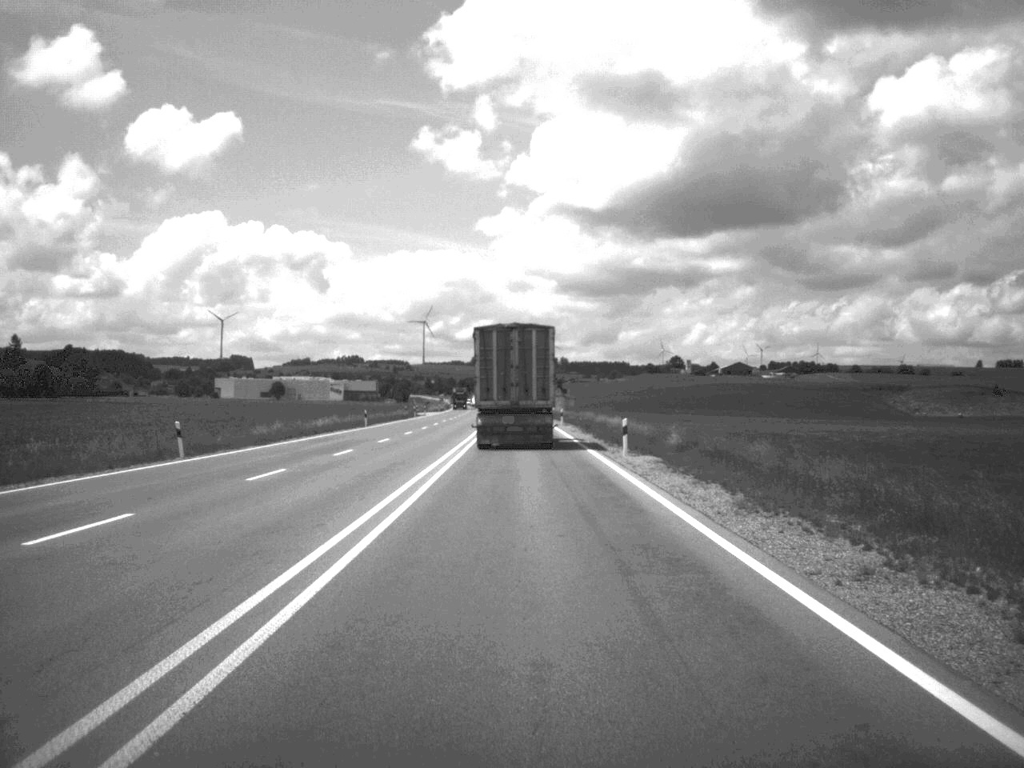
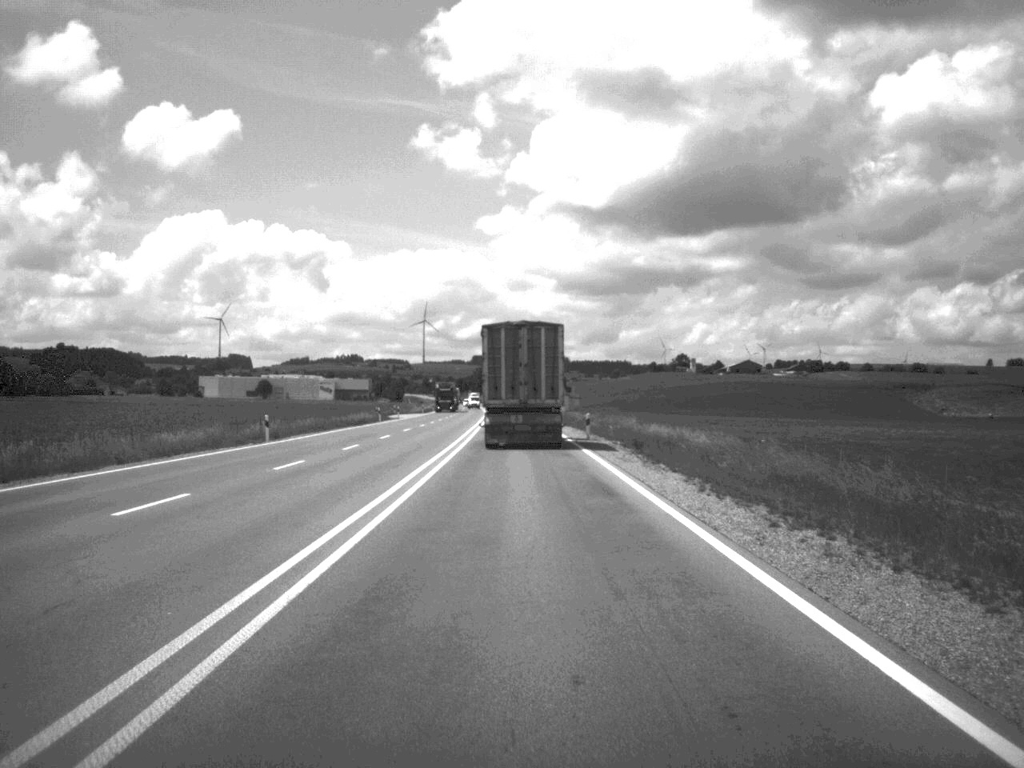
(-0.1, +32.3) m; 0°
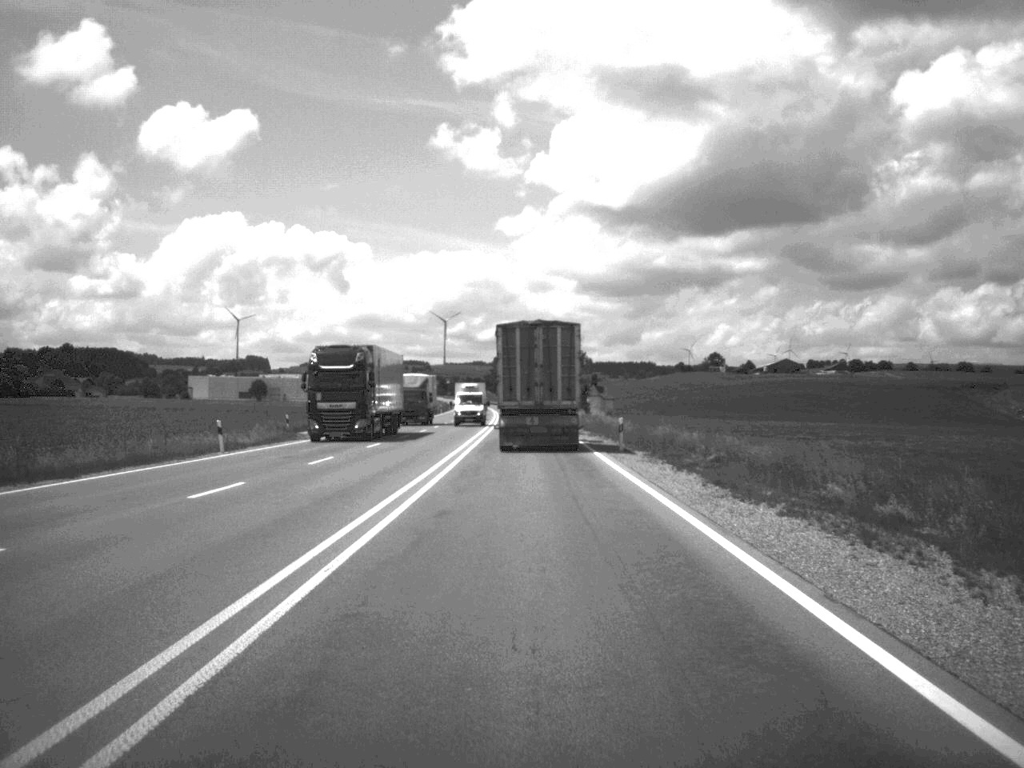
(-0.6, +56.2) m; -1°
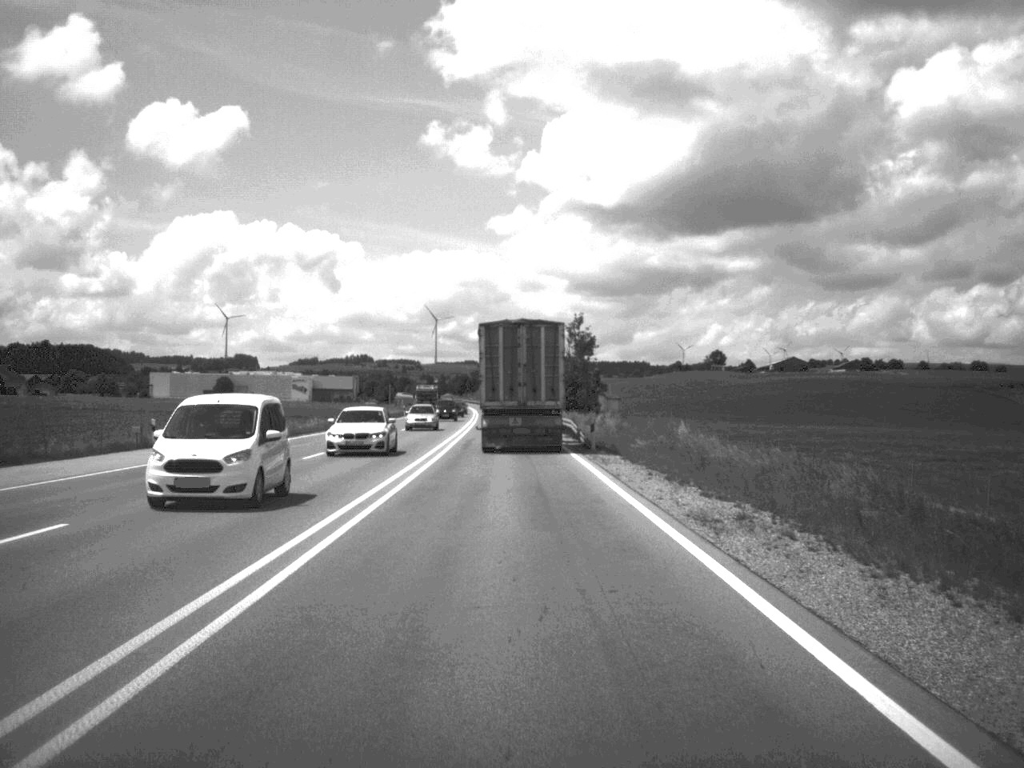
(+0.2, +44.9) m; 0°
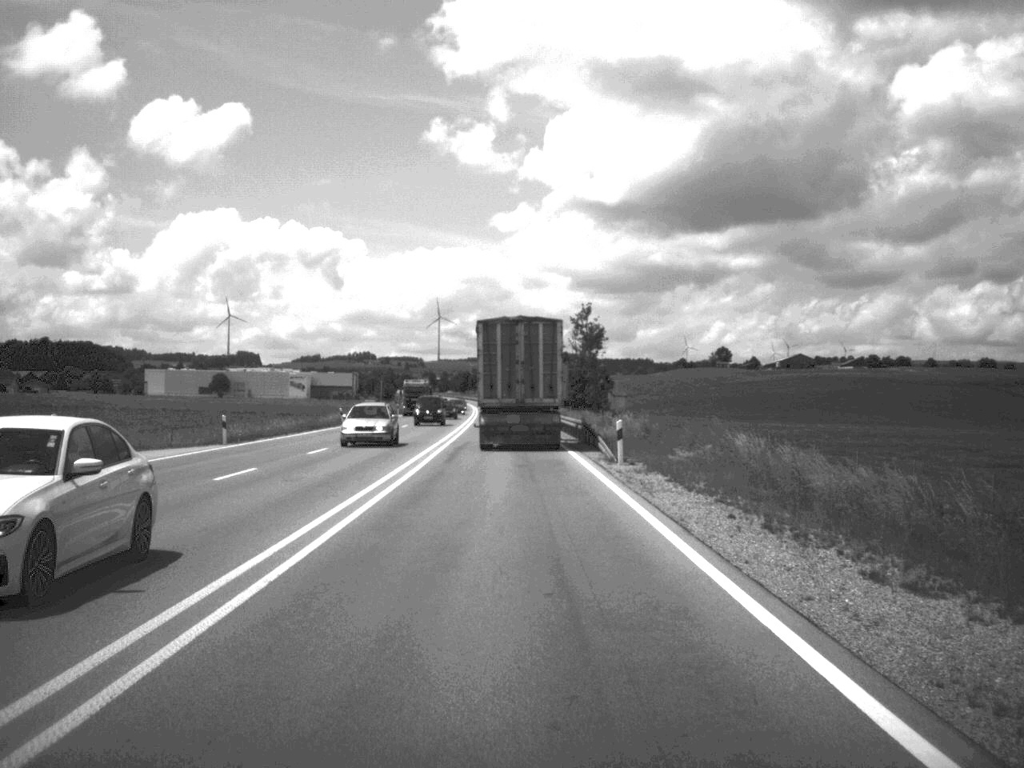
(0.0, +10.6) m; 0°
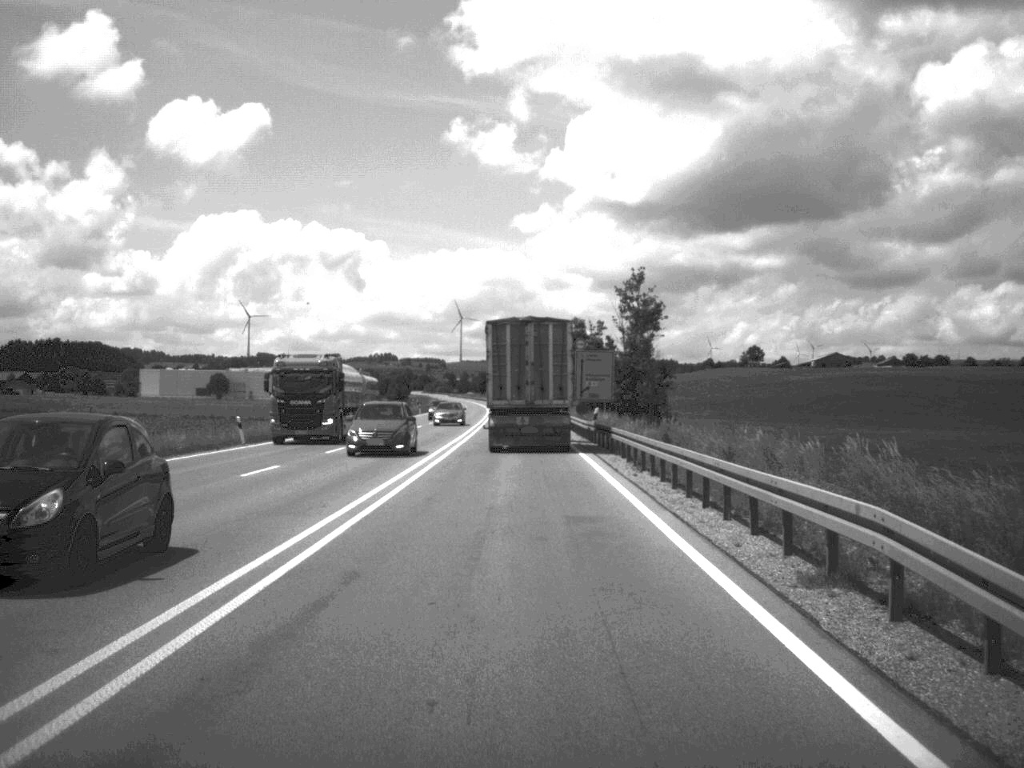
(-0.3, +34.3) m; -1°
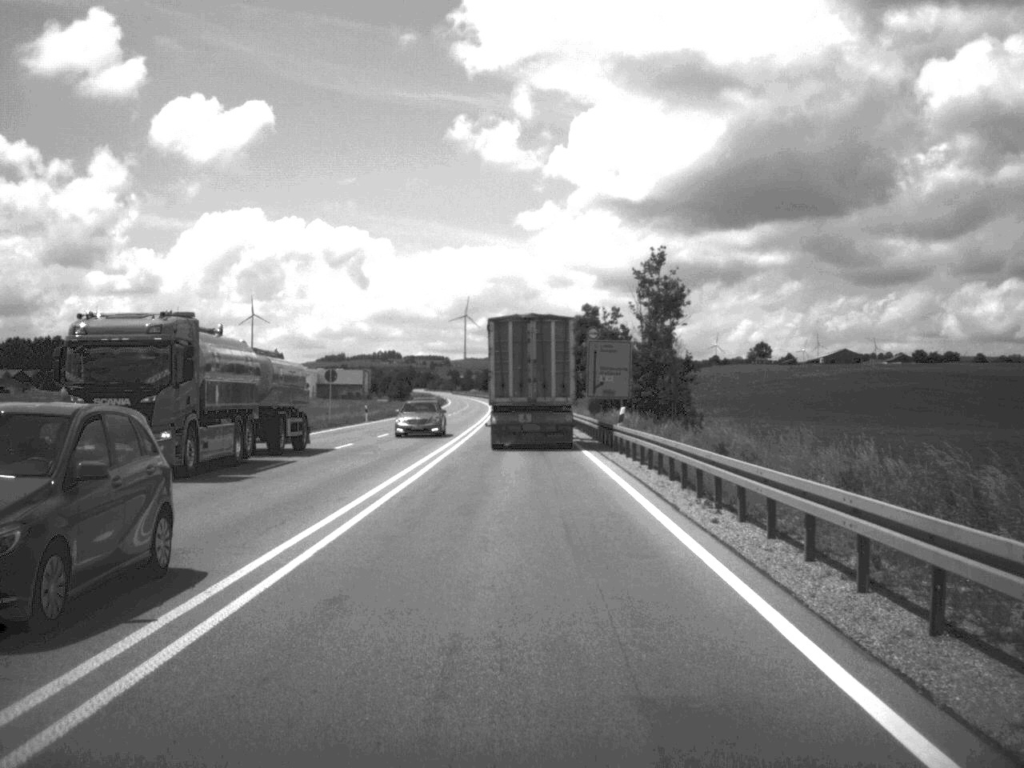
(0.0, +10.6) m; 0°
